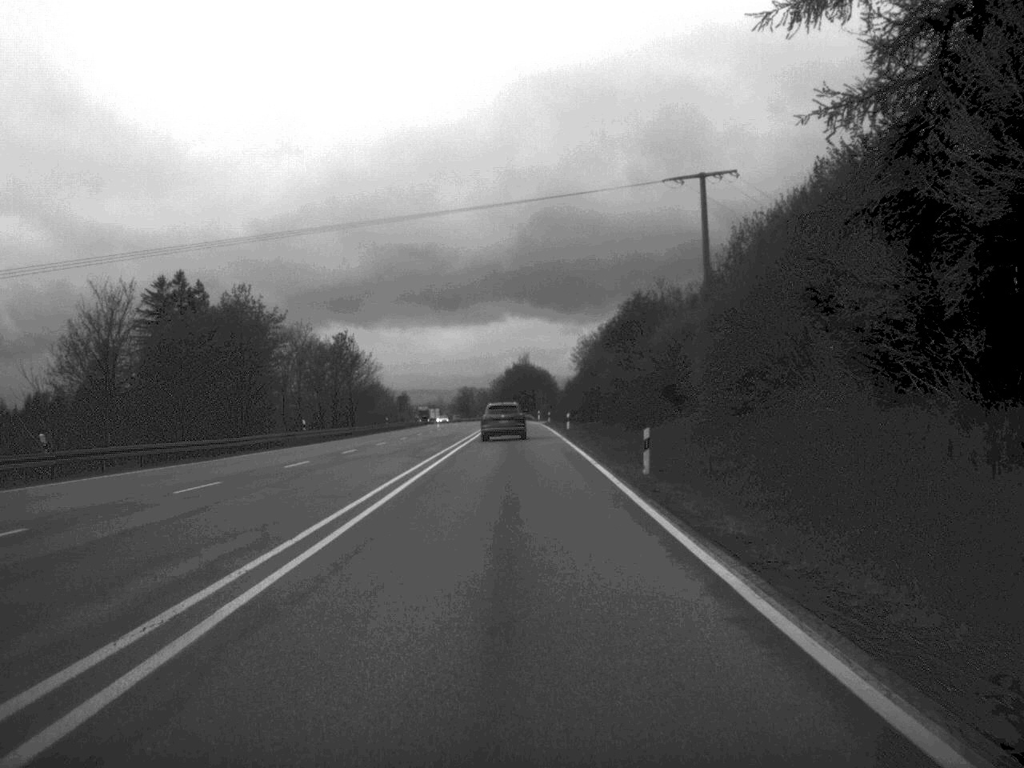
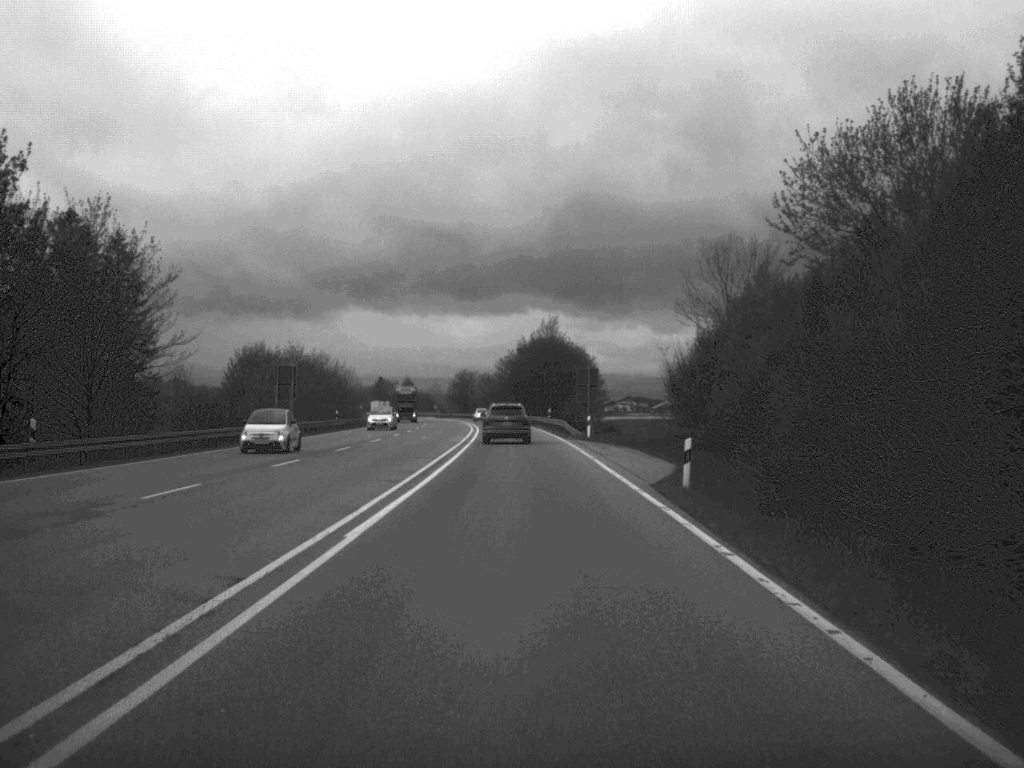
(-0.8, +85.9) m; -1°
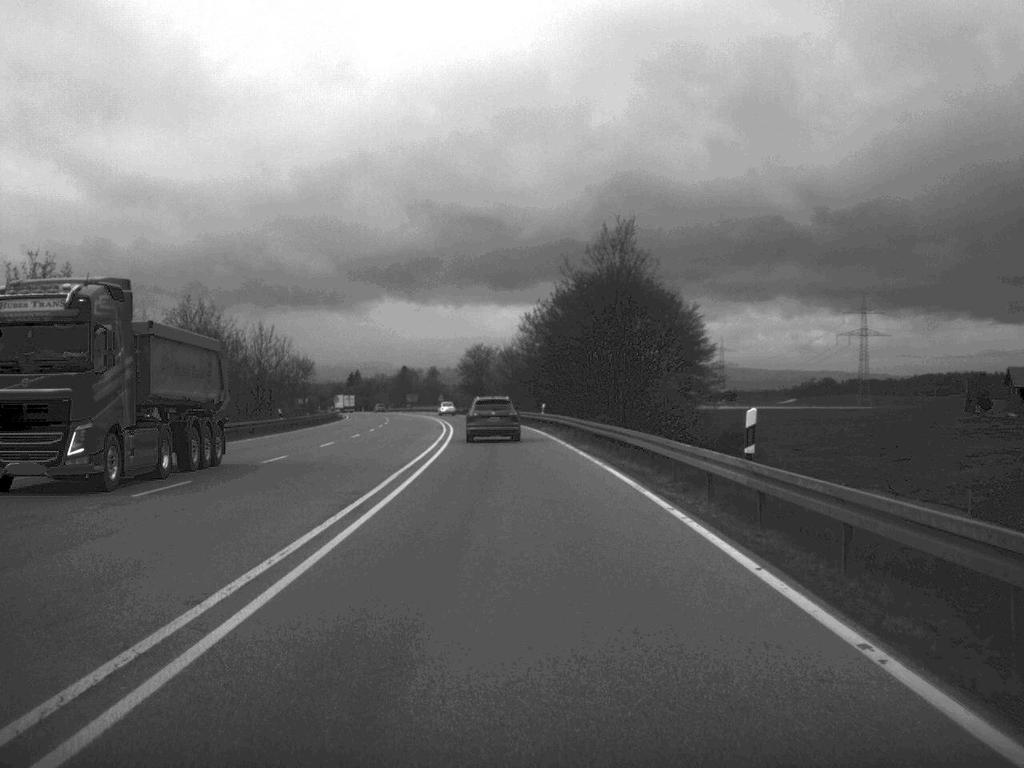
(-0.8, +70.9) m; -2°
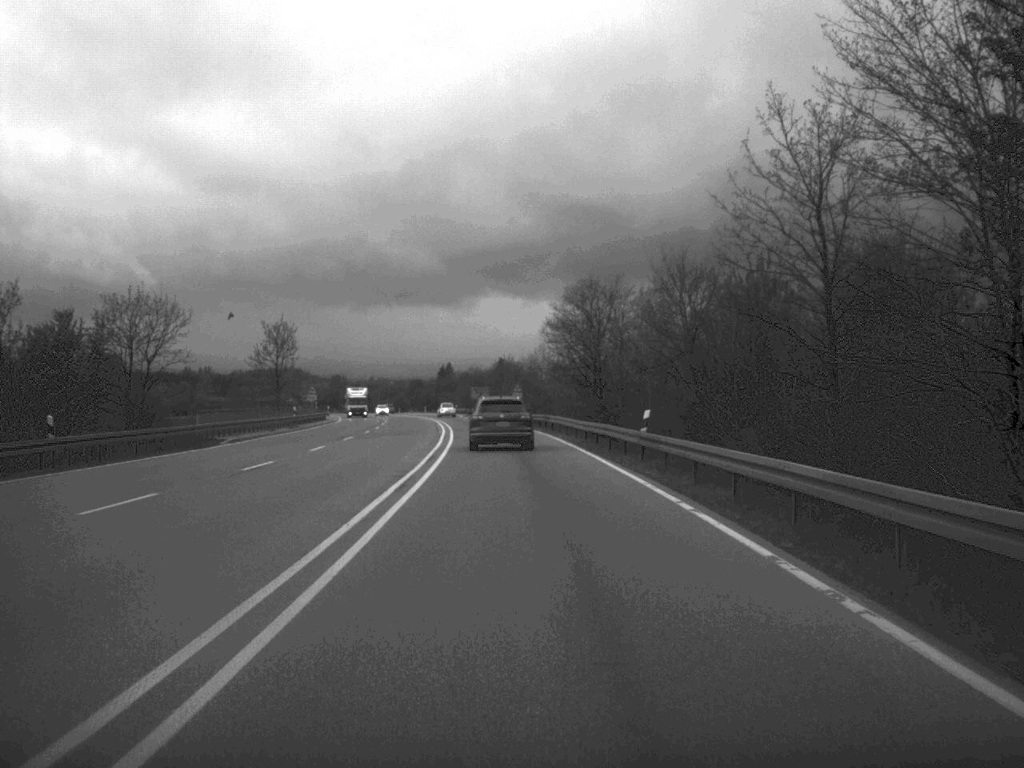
(-3.6, +86.6) m; -5°
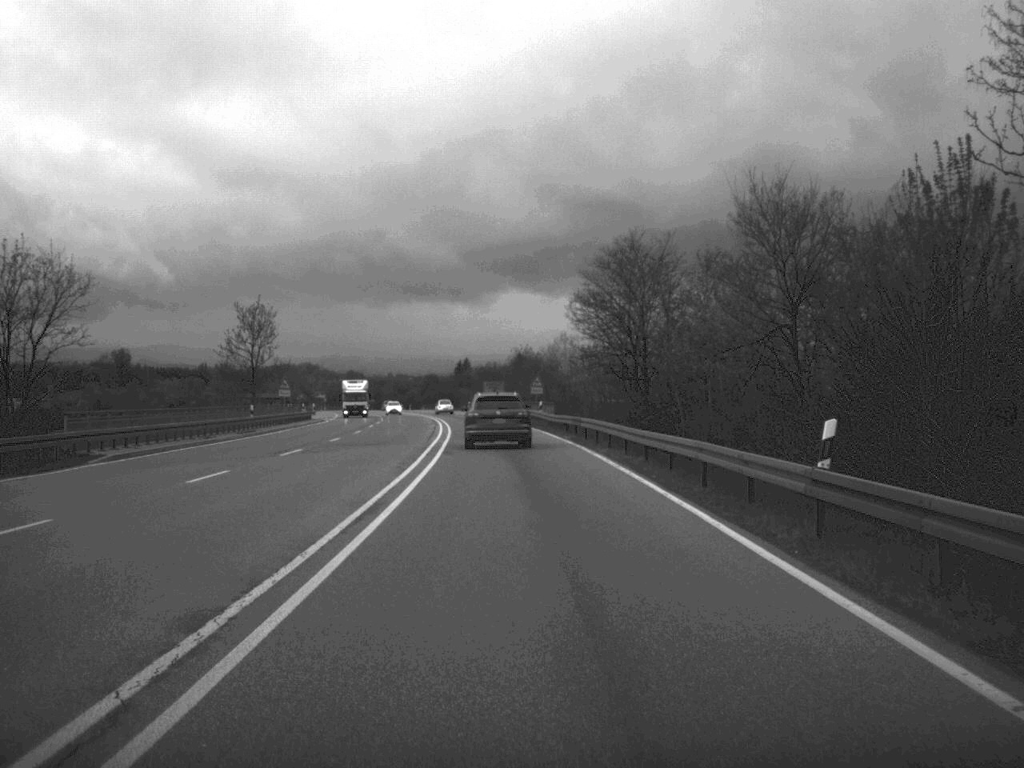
(-0.1, +17.0) m; -1°
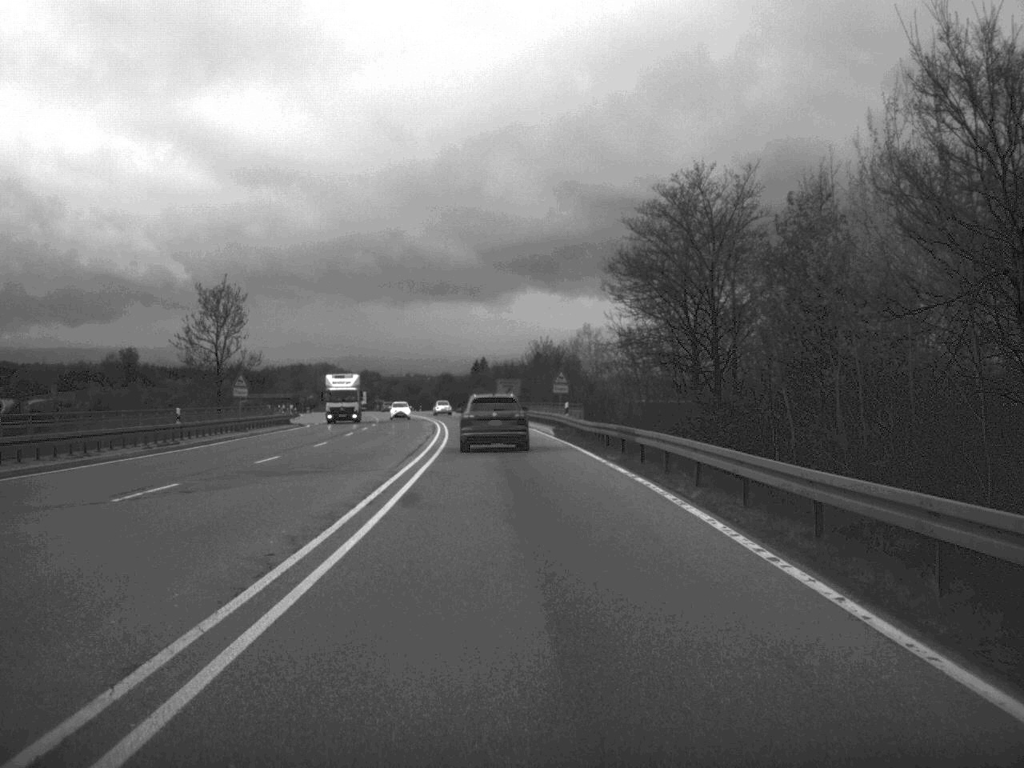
(-0.1, +15.9) m; -1°
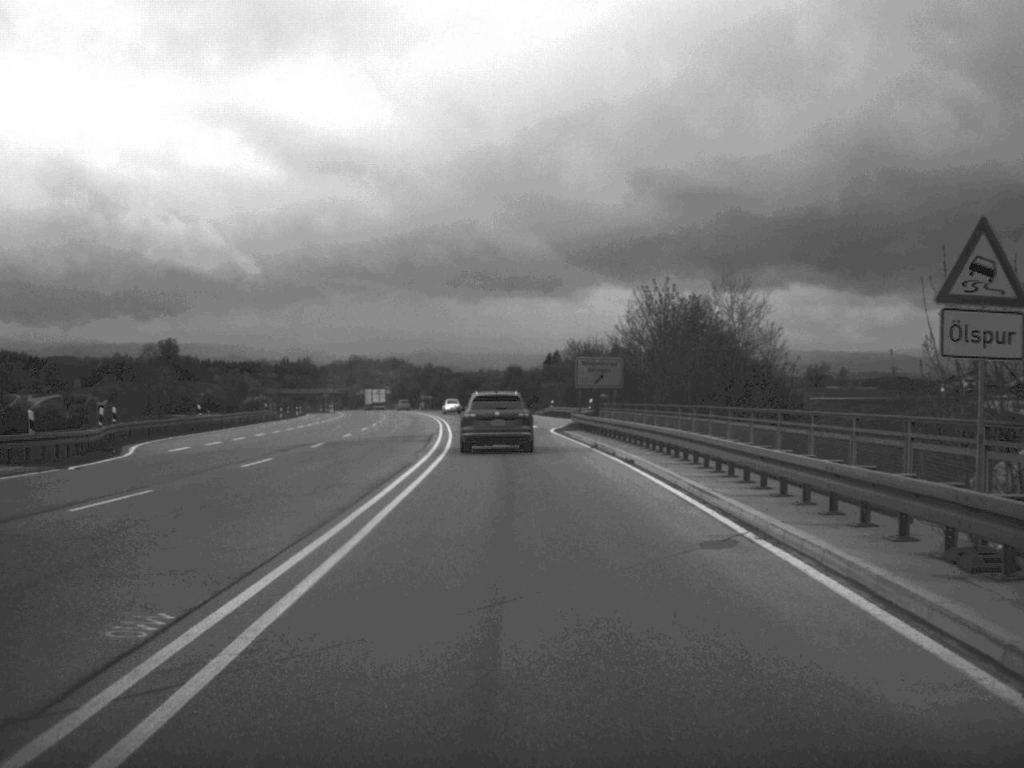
(-1.4, +50.2) m; -3°
